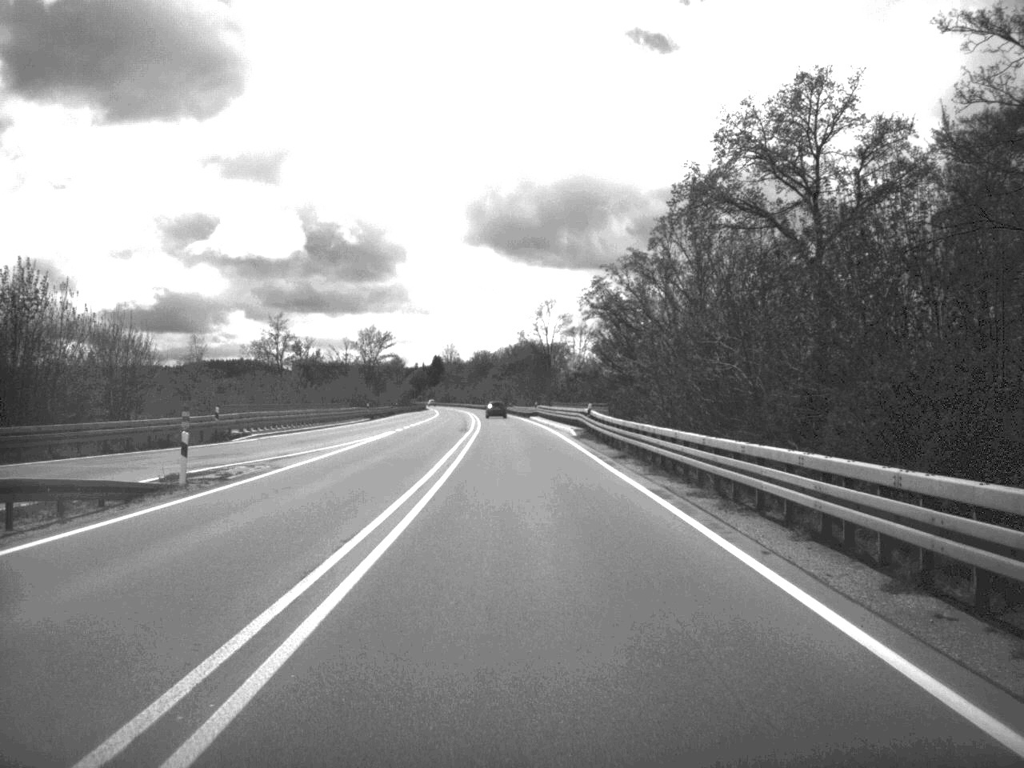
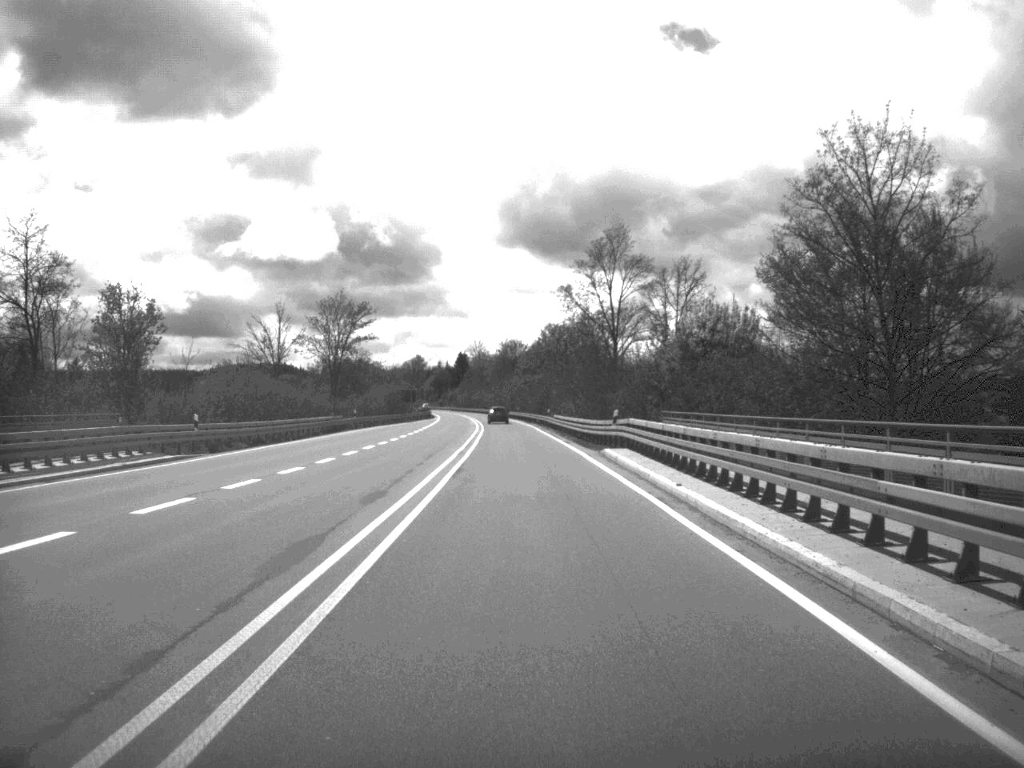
(-1.0, +64.6) m; -2°
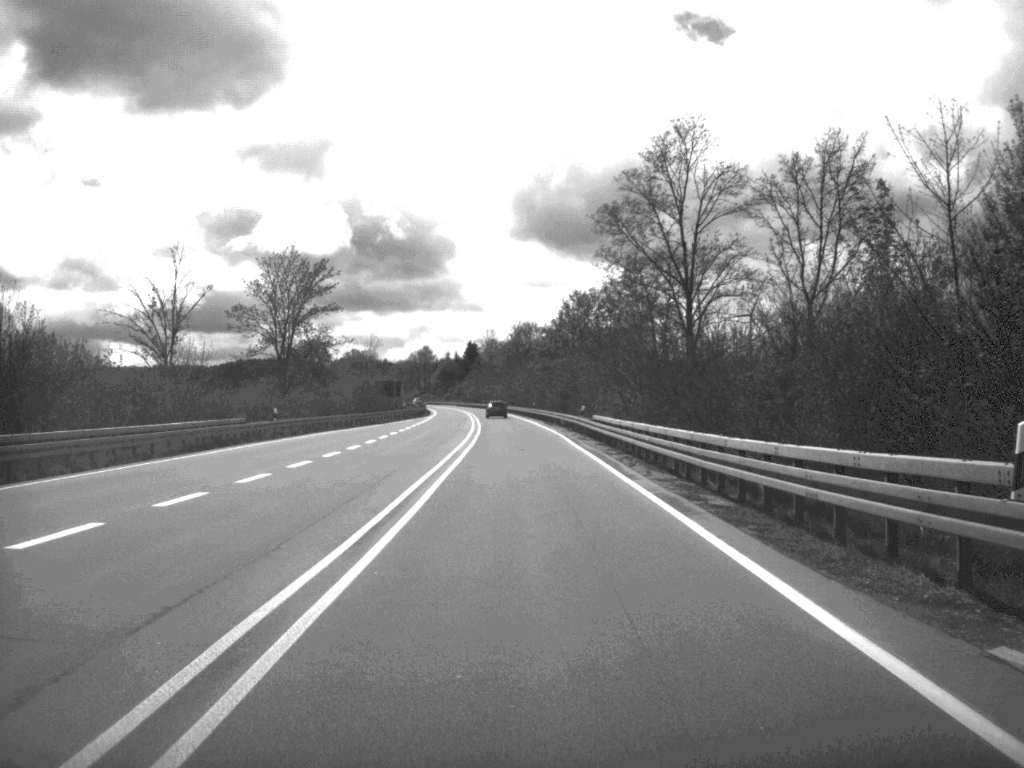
(-0.2, +34.4) m; -1°
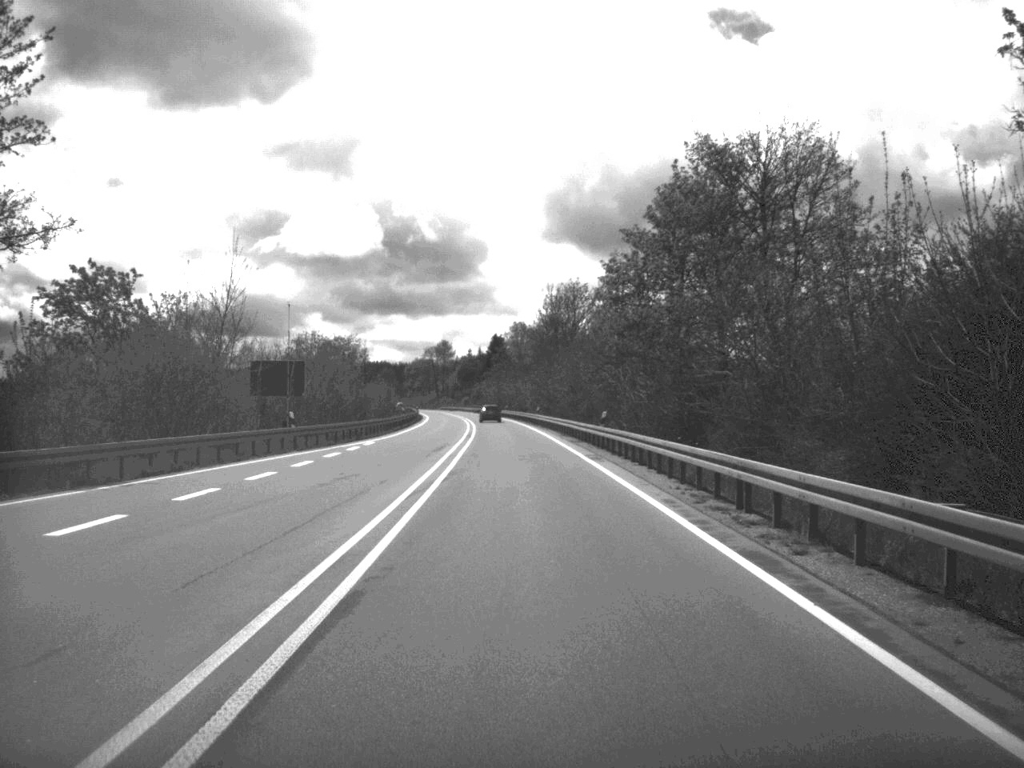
(-1.0, +63.8) m; -2°
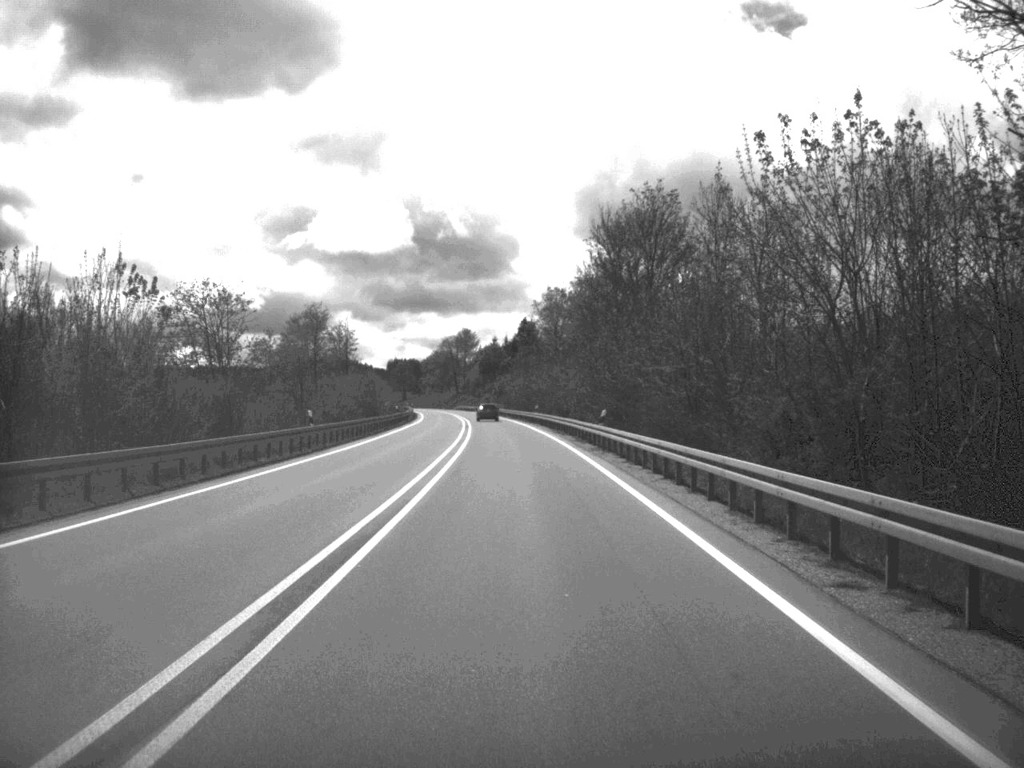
(-0.7, +51.6) m; -2°
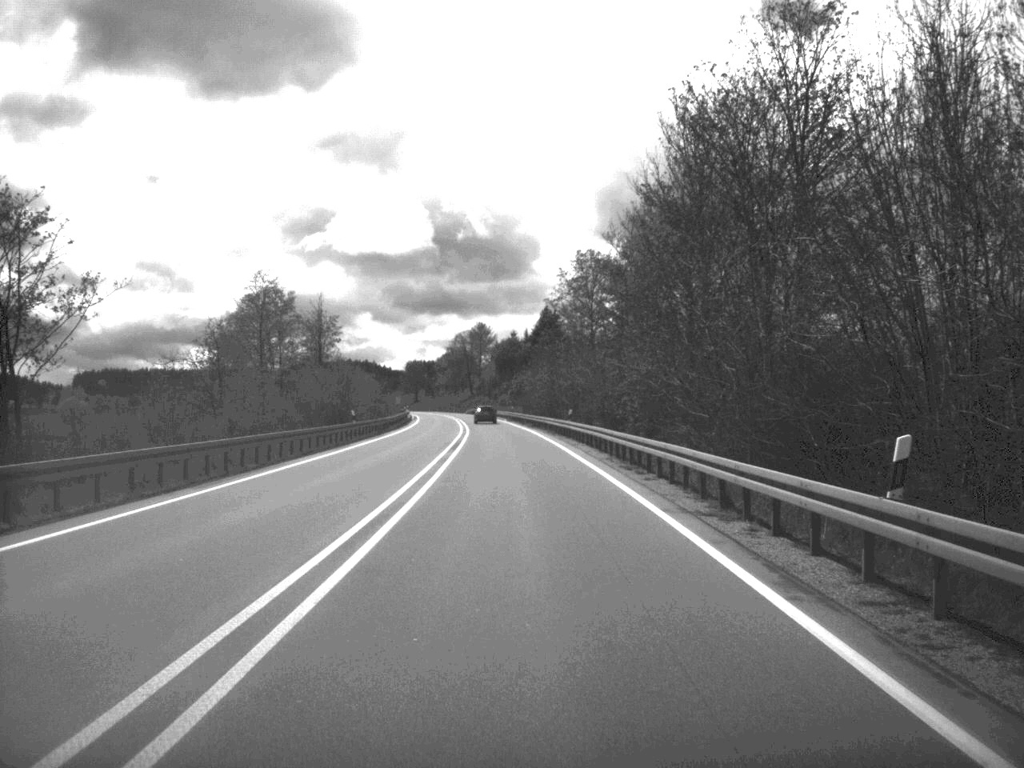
(-0.3, +33.0) m; -1°
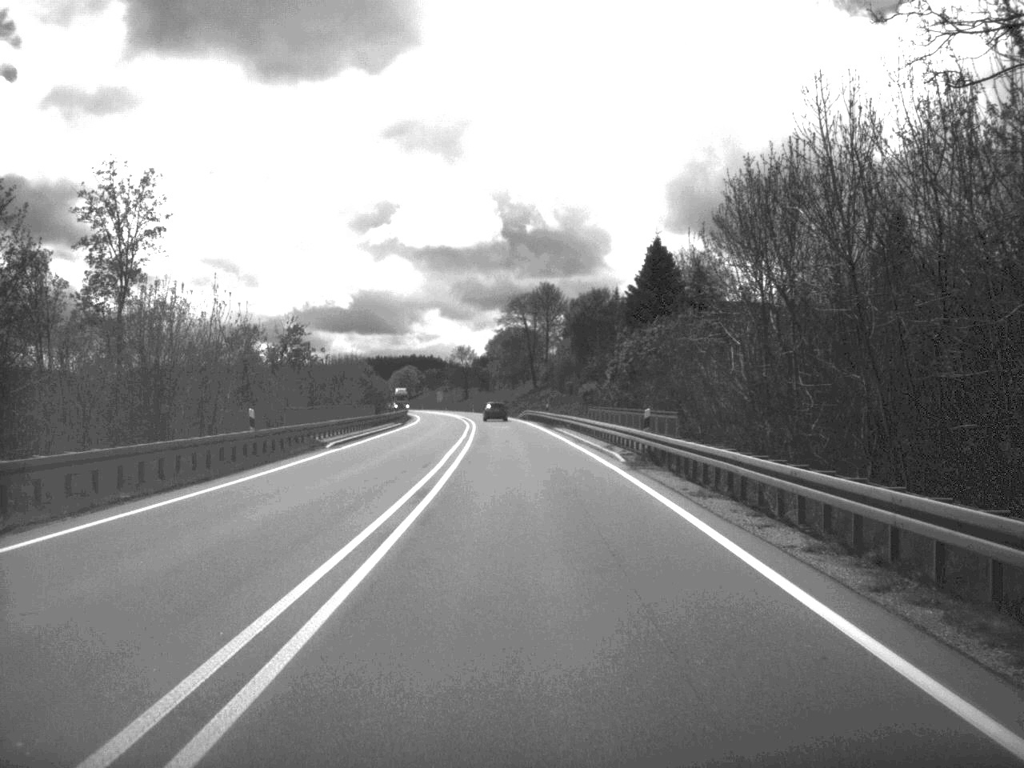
(-2.6, +85.3) m; -3°
